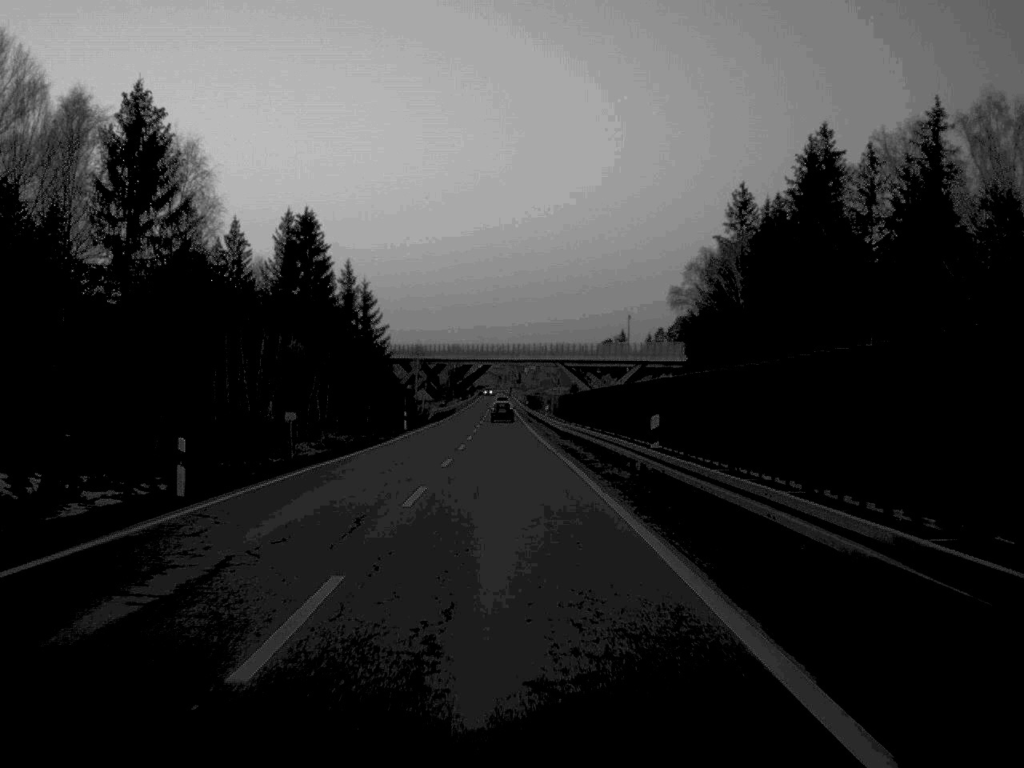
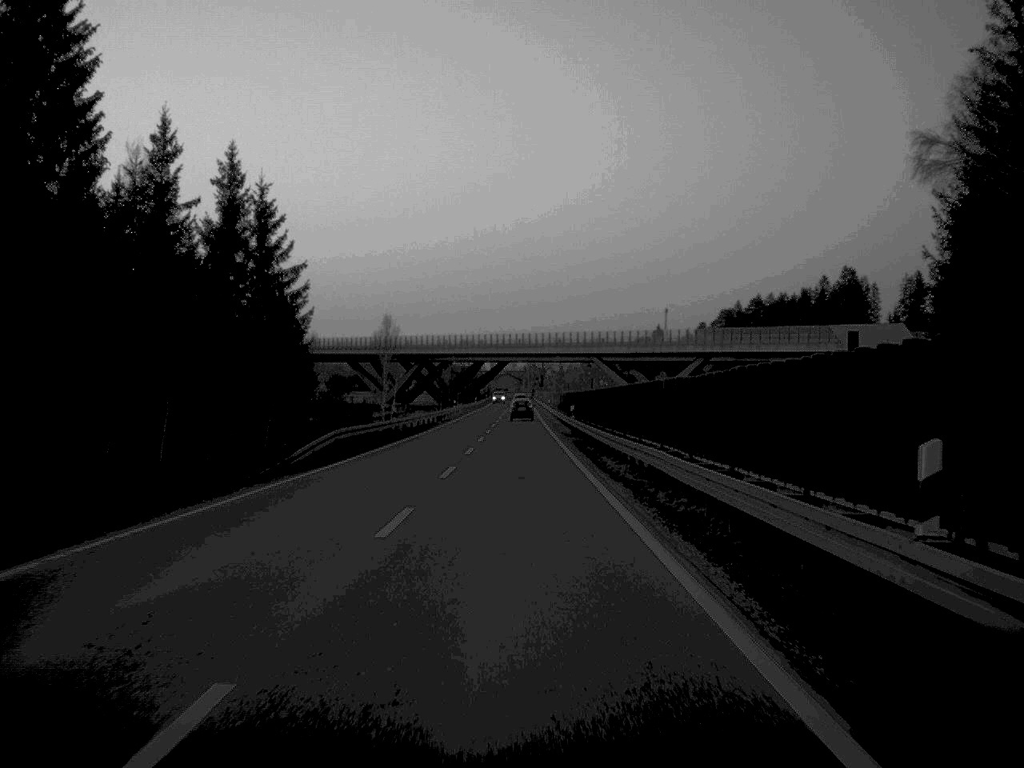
(-0.9, +63.8) m; -1°
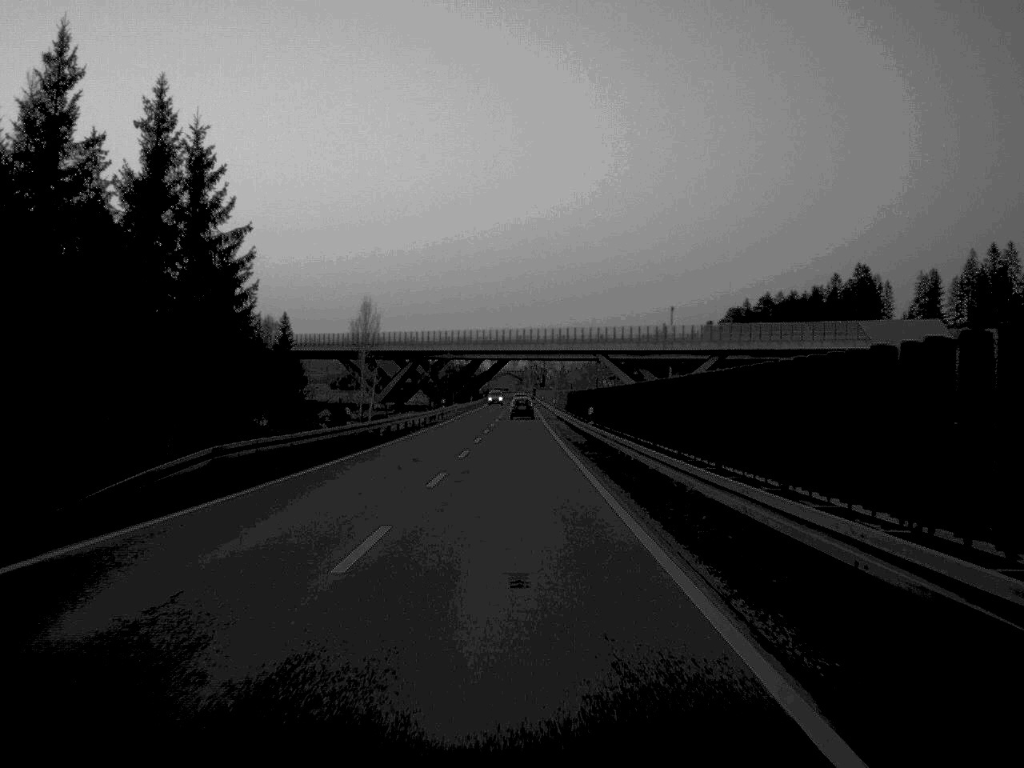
(0.0, +15.2) m; 0°
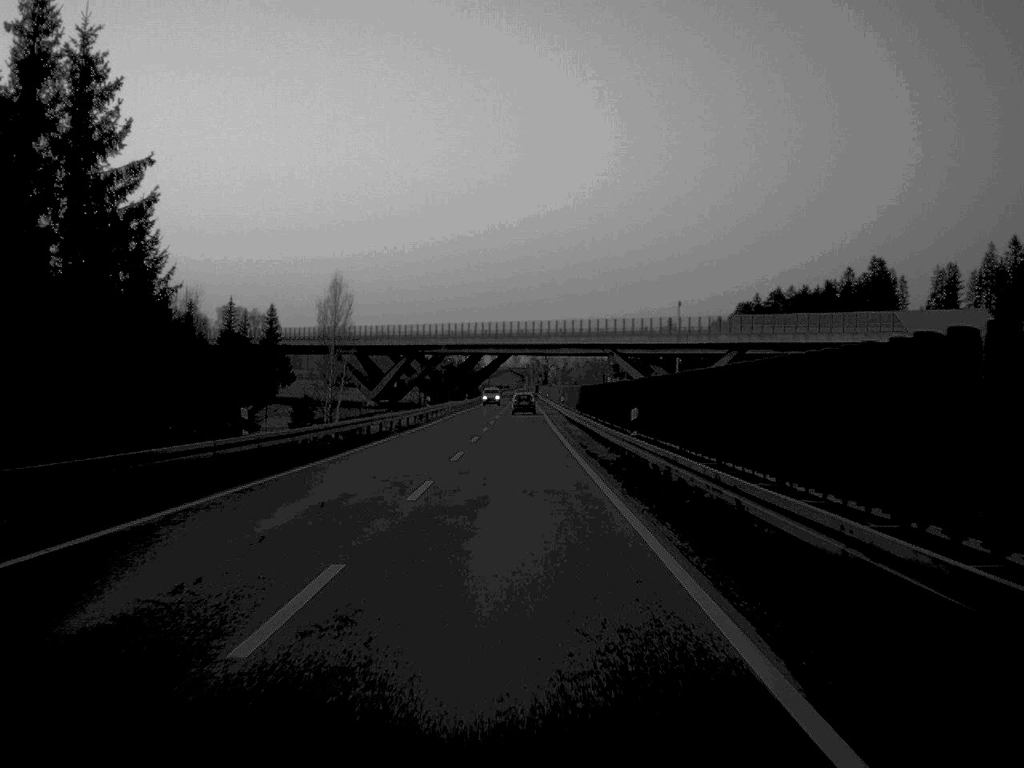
(0.0, +15.8) m; 0°
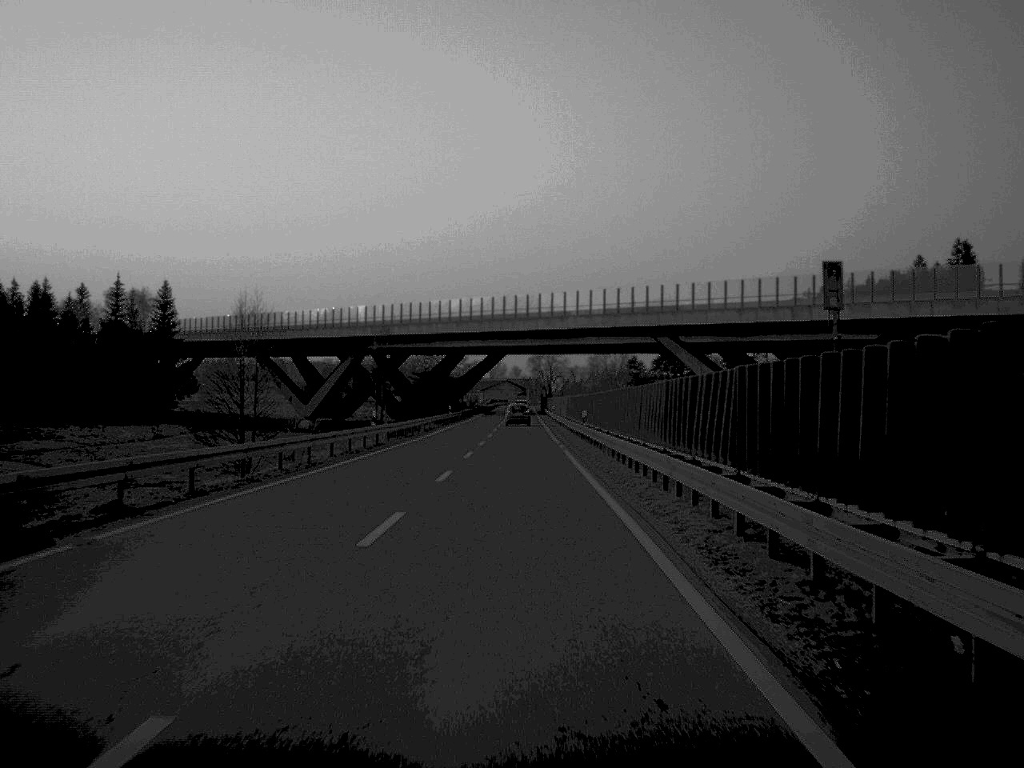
(+0.1, +77.0) m; 0°
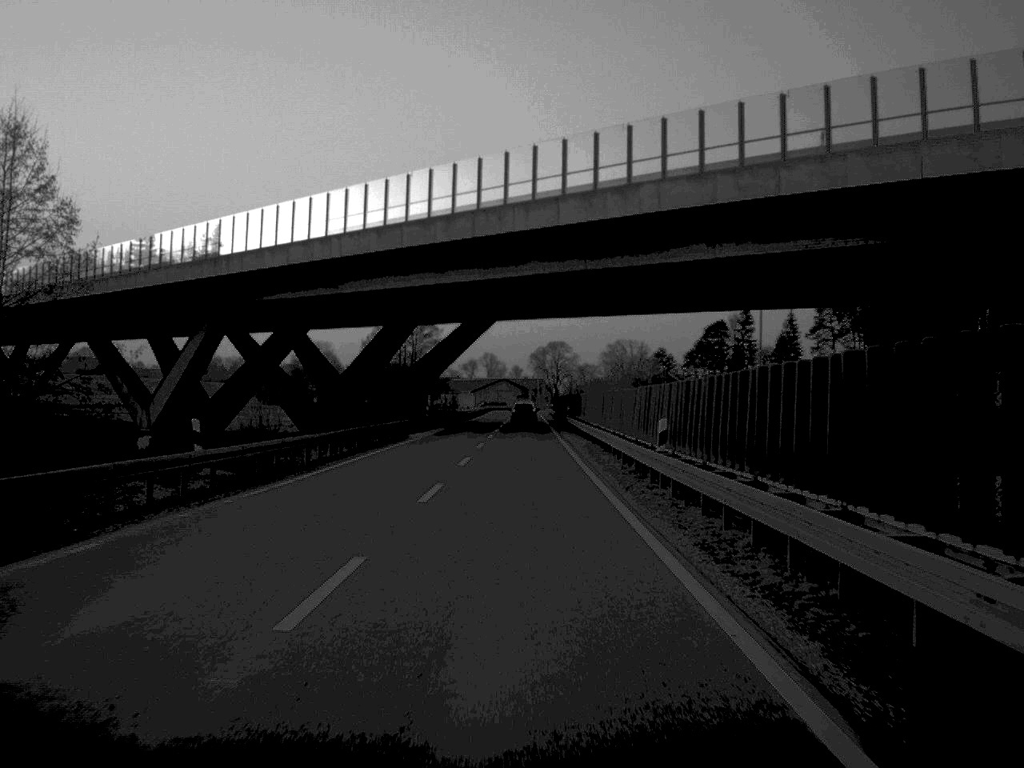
(0.0, +76.5) m; 0°
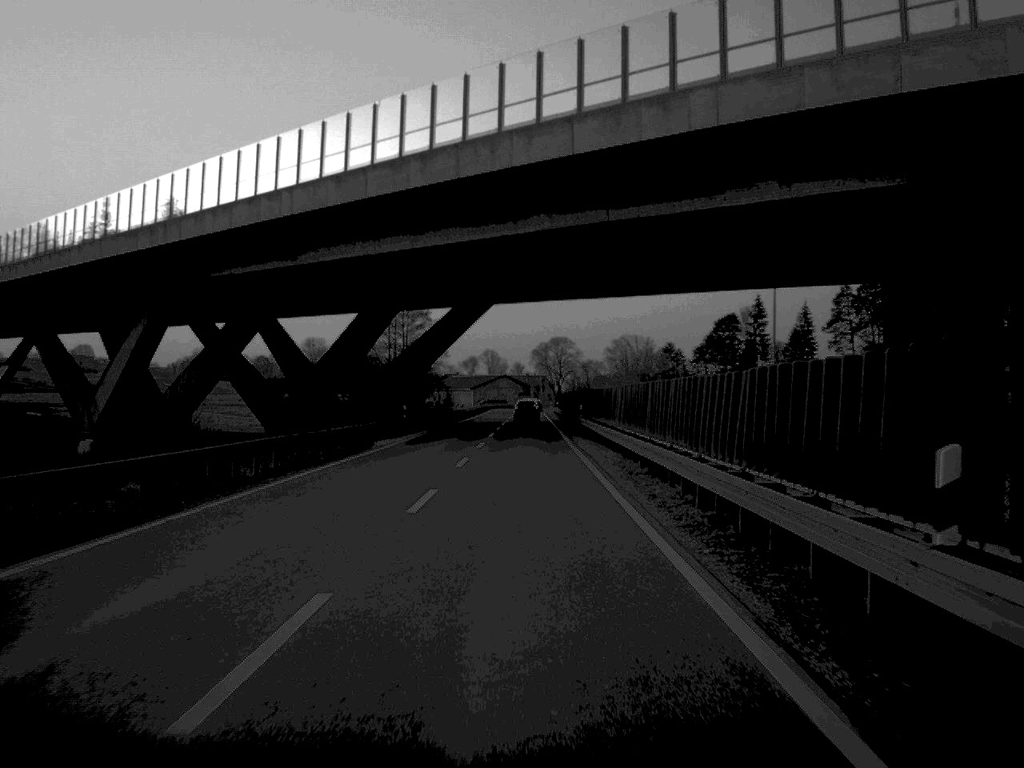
(0.0, +14.5) m; 0°
